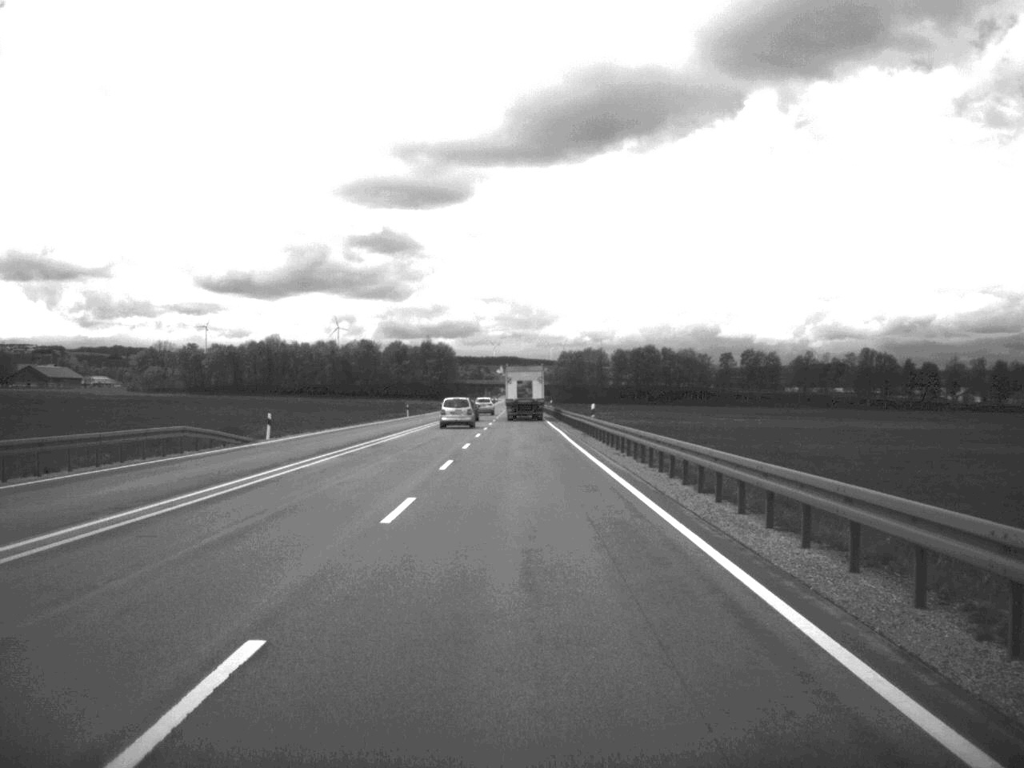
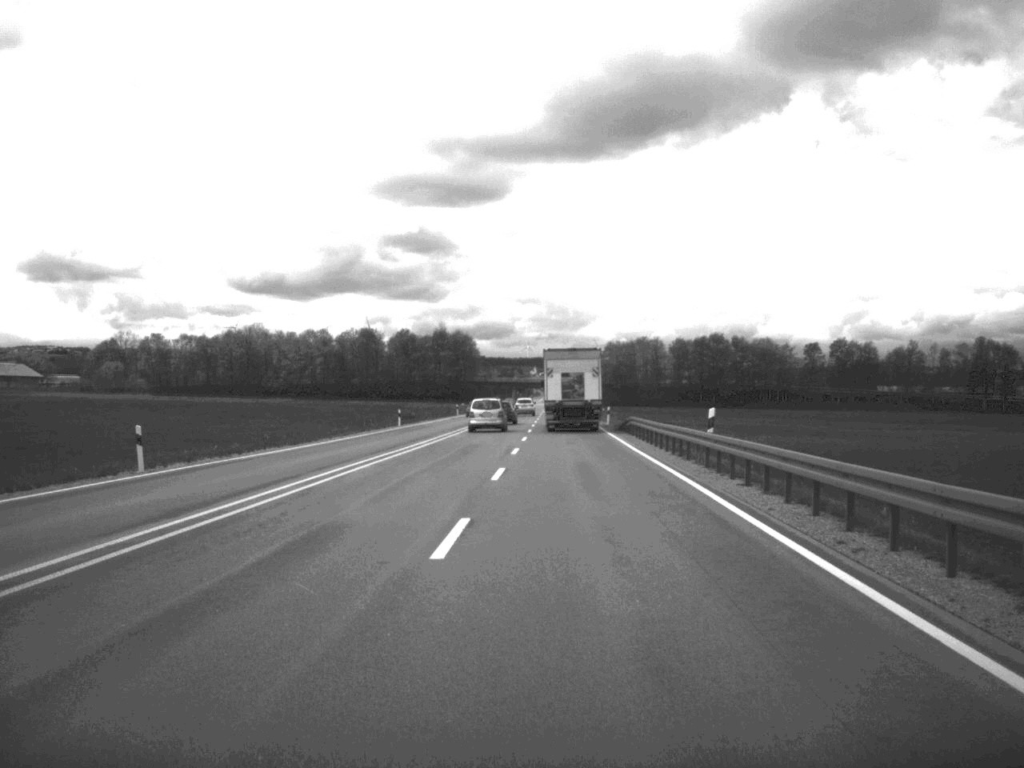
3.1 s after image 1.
(-1.2, +87.3) m; -2°
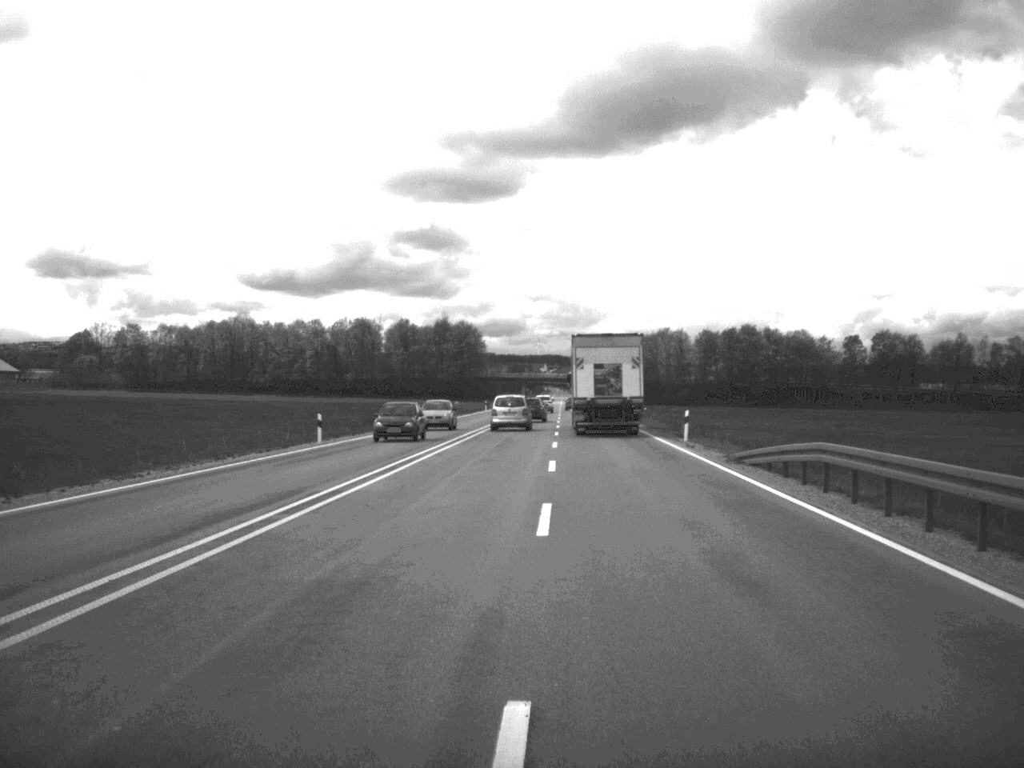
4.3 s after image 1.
(-0.2, +33.7) m; -1°
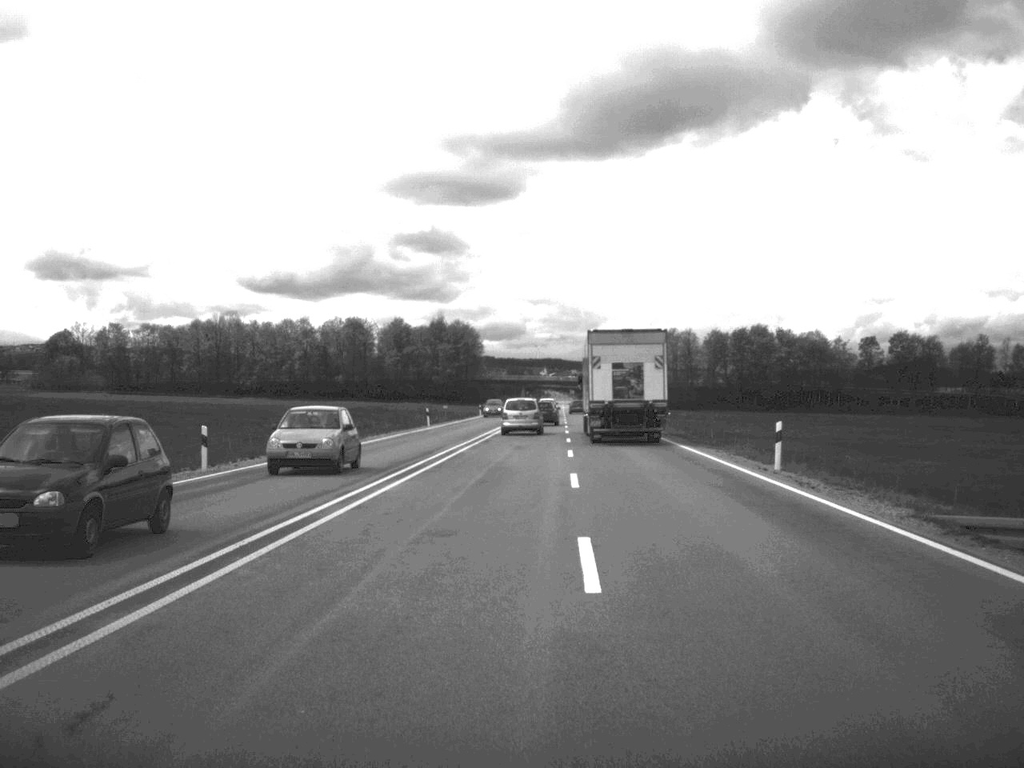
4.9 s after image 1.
(0.0, +16.3) m; 0°
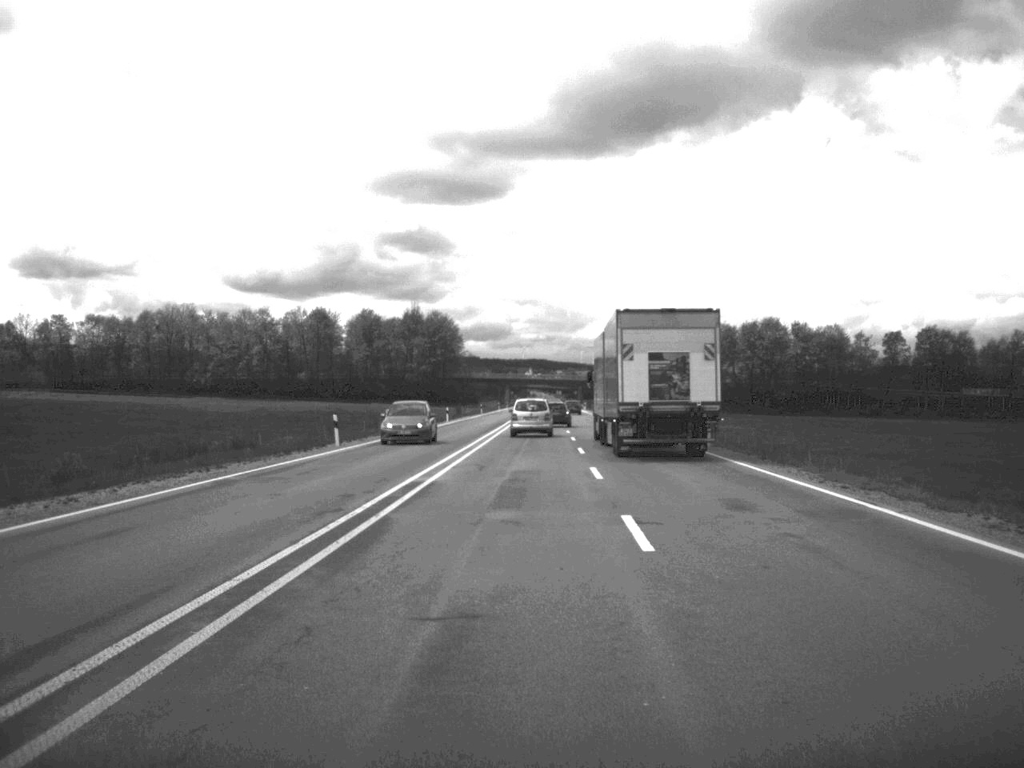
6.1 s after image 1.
(+0.2, +33.1) m; +1°
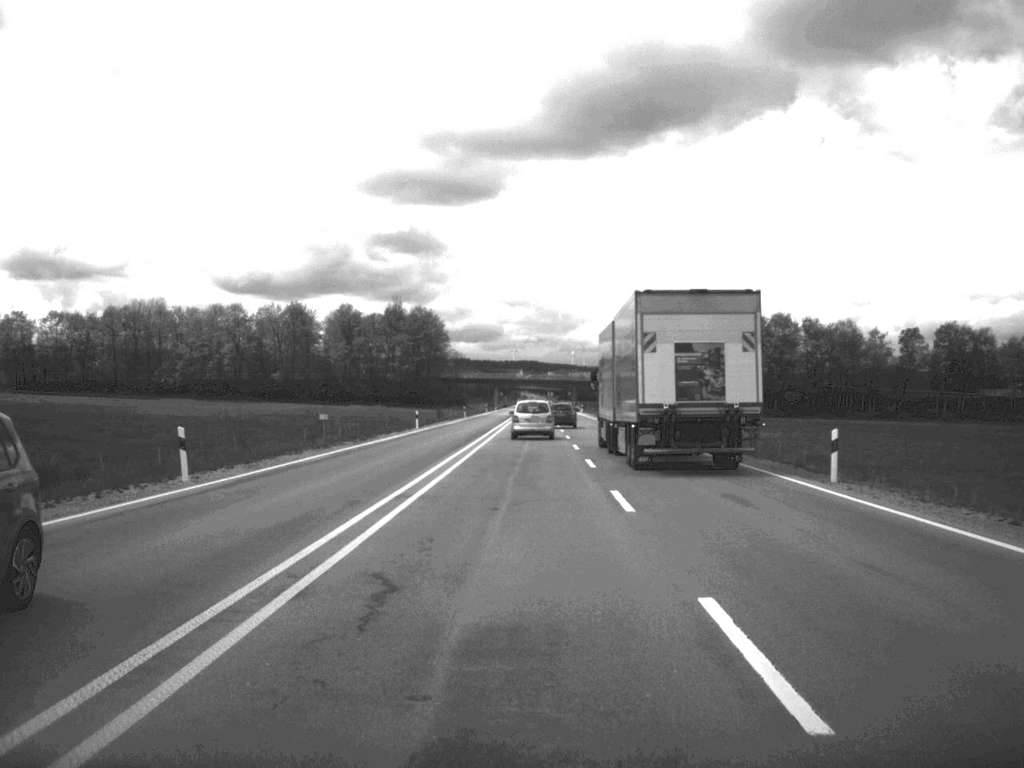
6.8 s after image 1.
(+0.1, +19.2) m; 0°
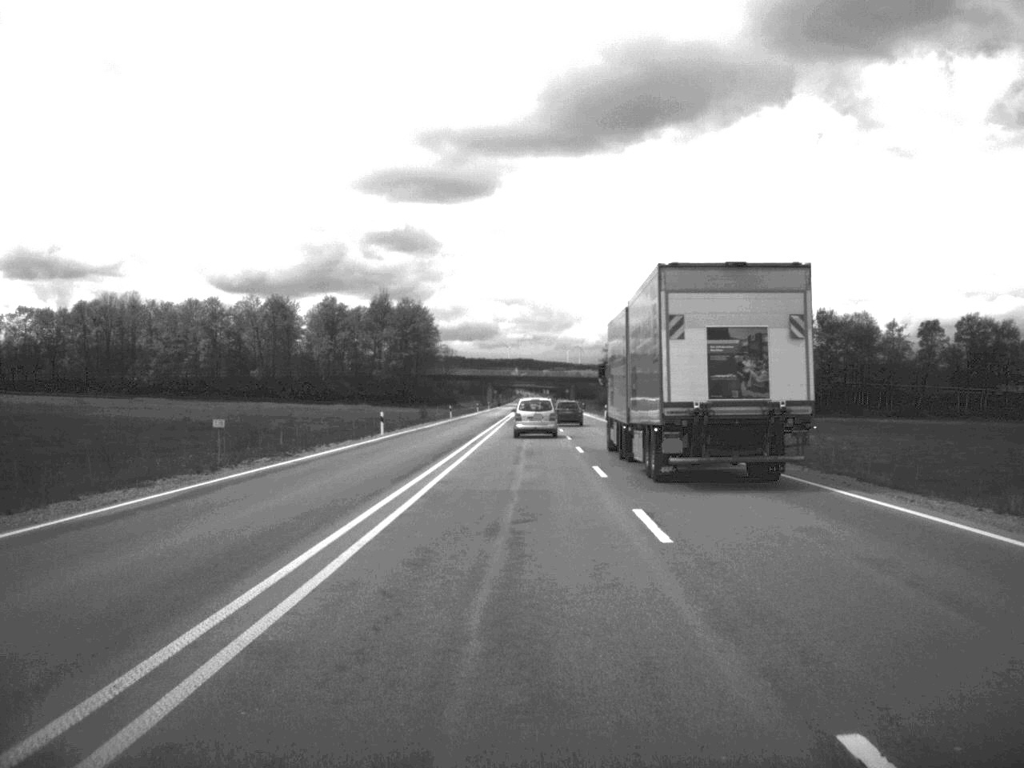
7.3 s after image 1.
(0.0, +16.1) m; 0°
